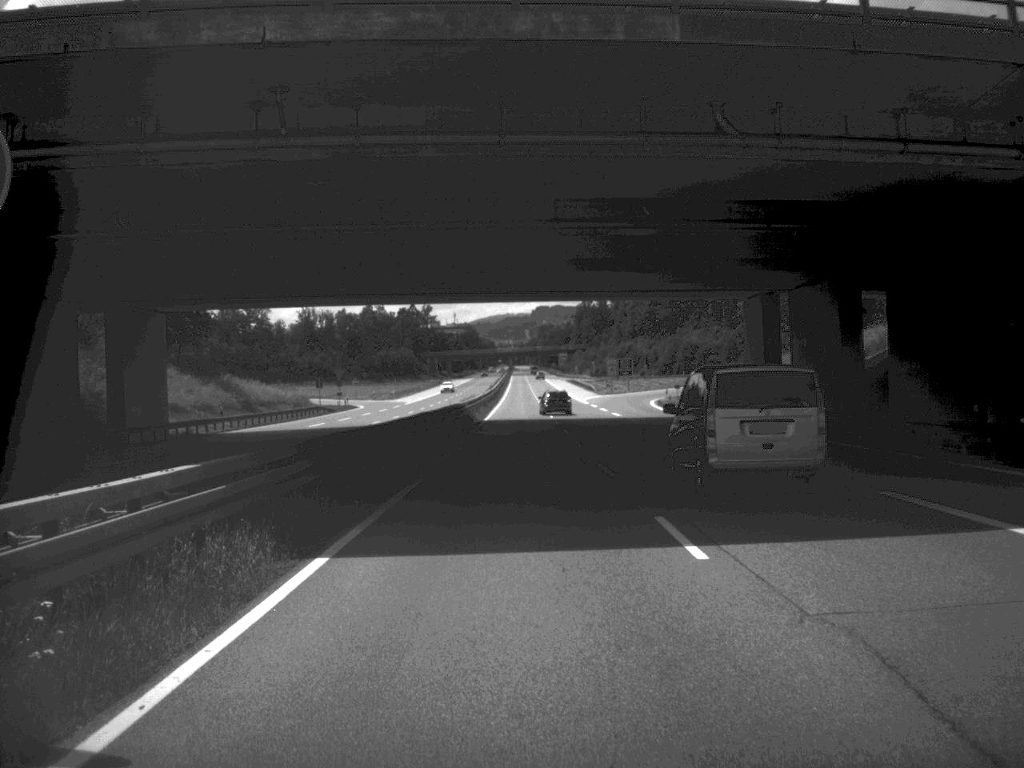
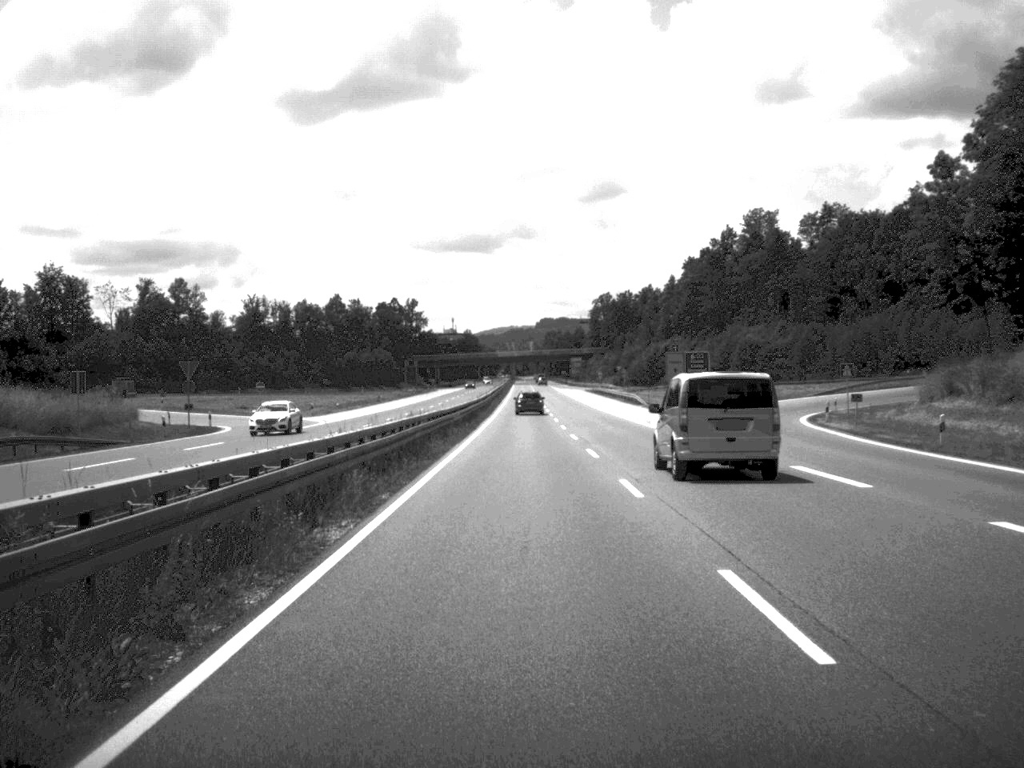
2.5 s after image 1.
(-0.4, +62.5) m; 0°
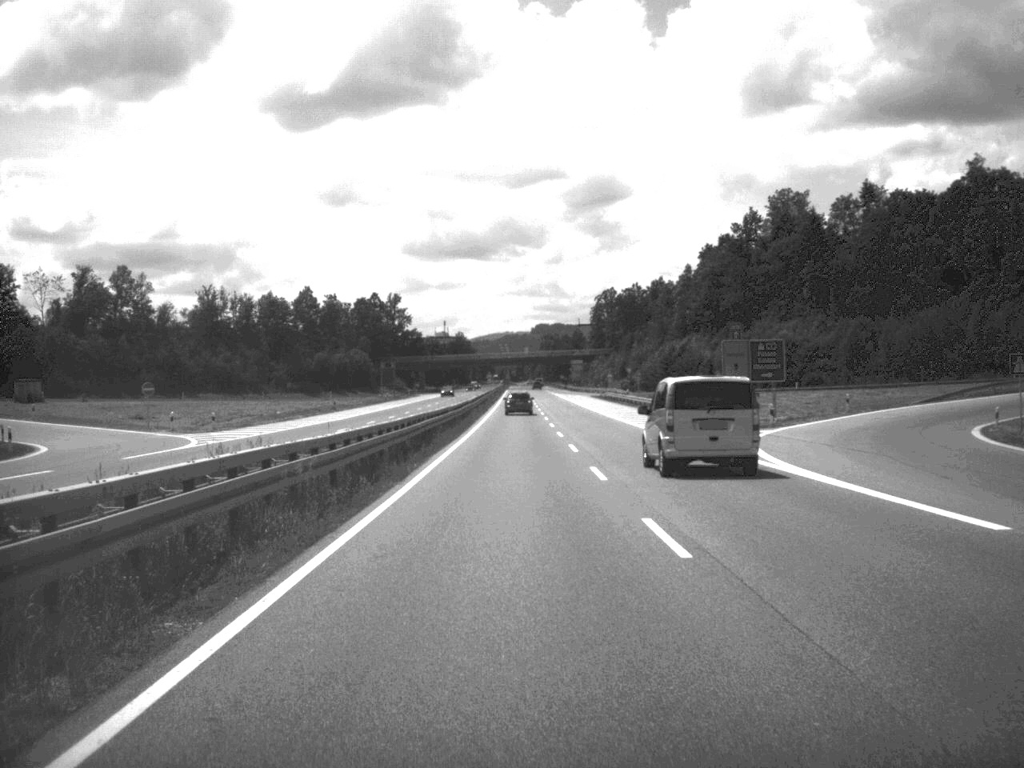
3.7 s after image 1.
(+0.1, +29.9) m; 0°
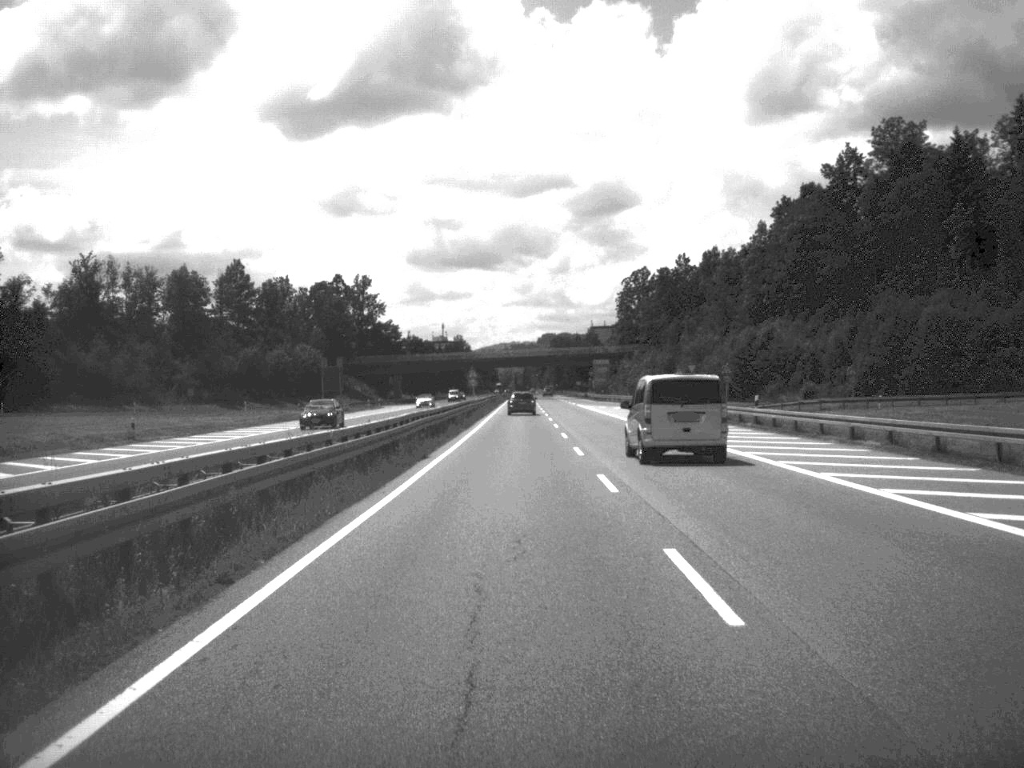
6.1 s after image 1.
(-0.3, +60.9) m; -1°
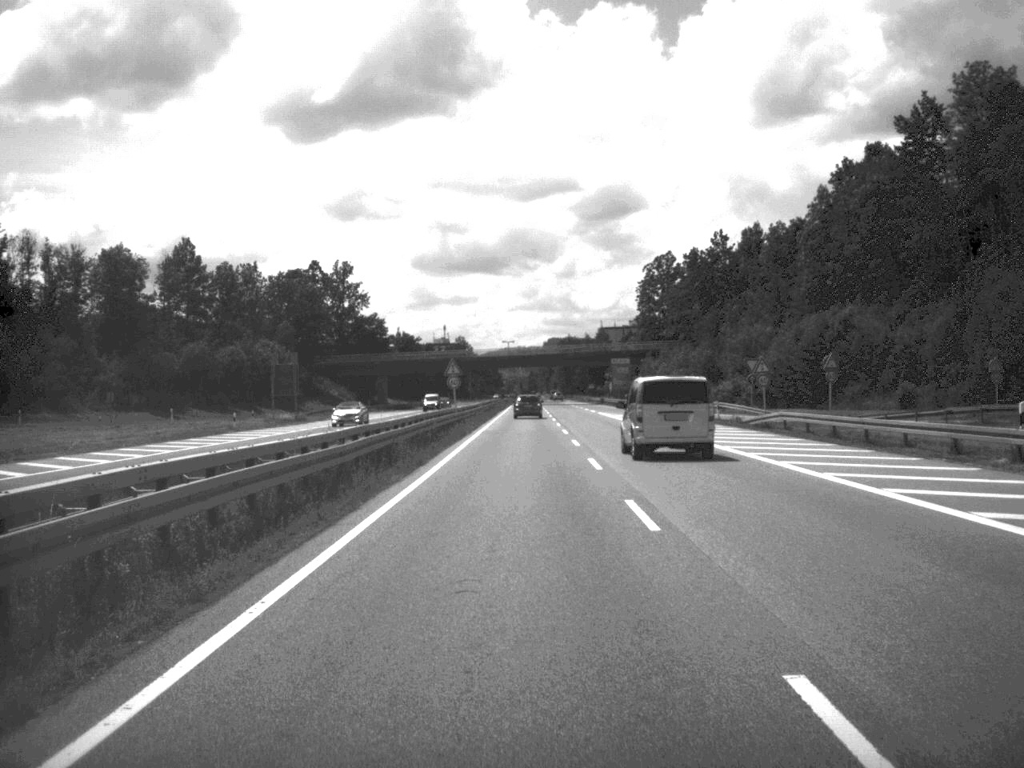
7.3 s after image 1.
(-0.1, +28.4) m; 0°
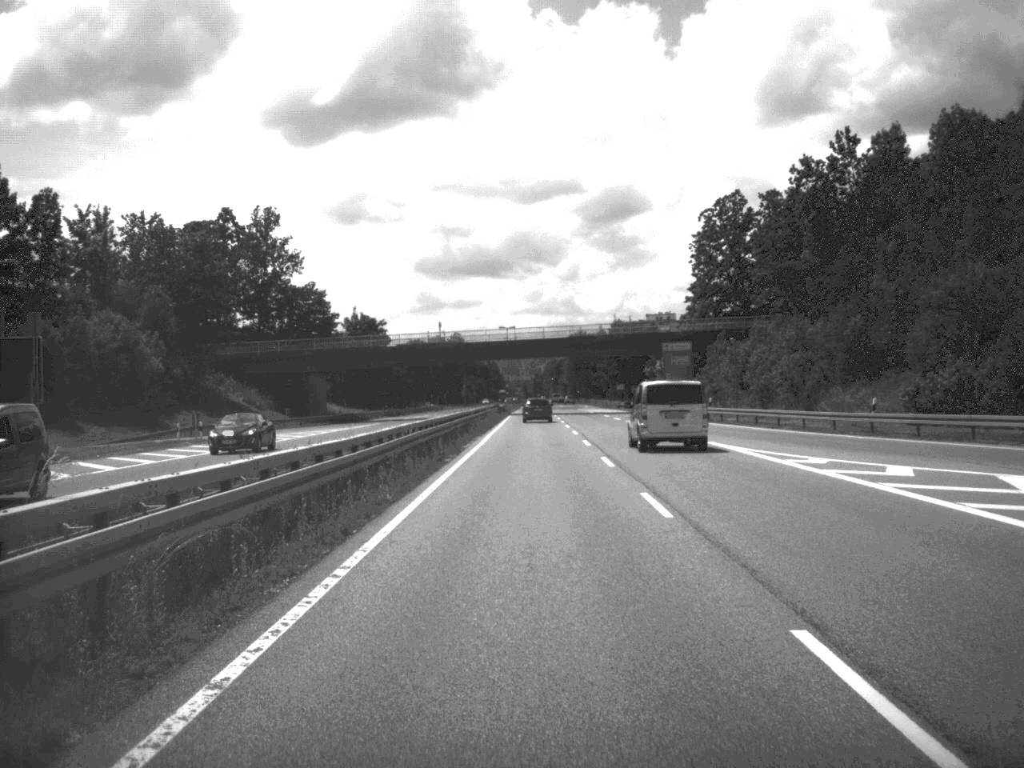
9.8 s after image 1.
(-0.2, +55.9) m; 0°
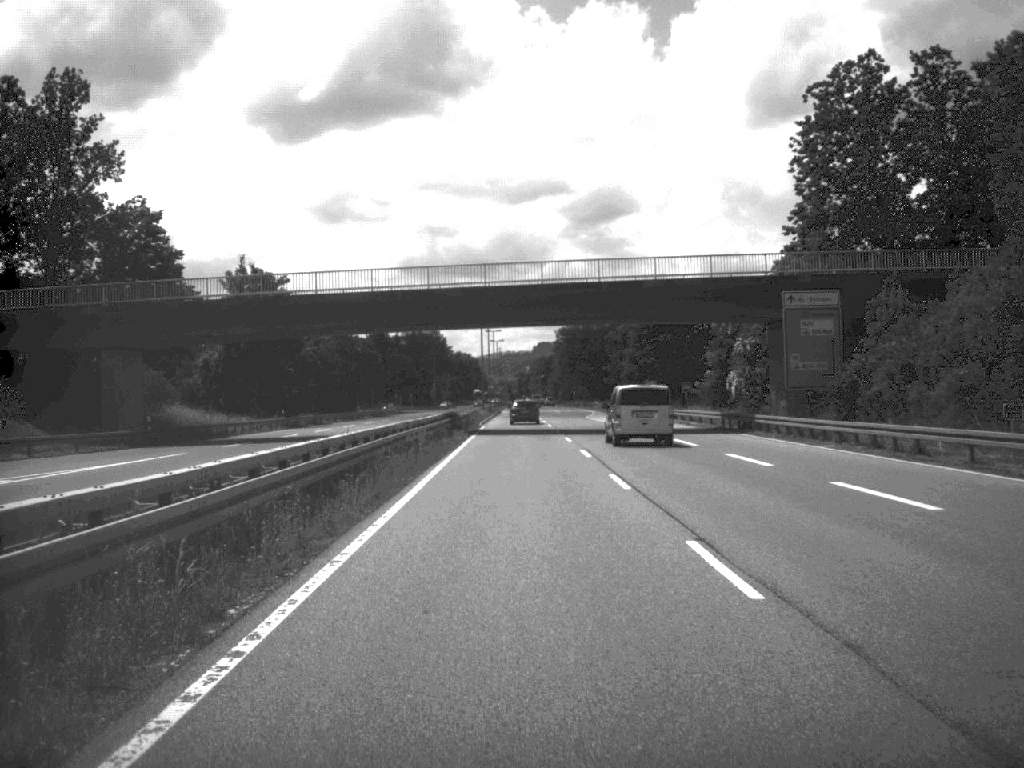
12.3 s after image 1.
(+0.1, +53.1) m; 0°
